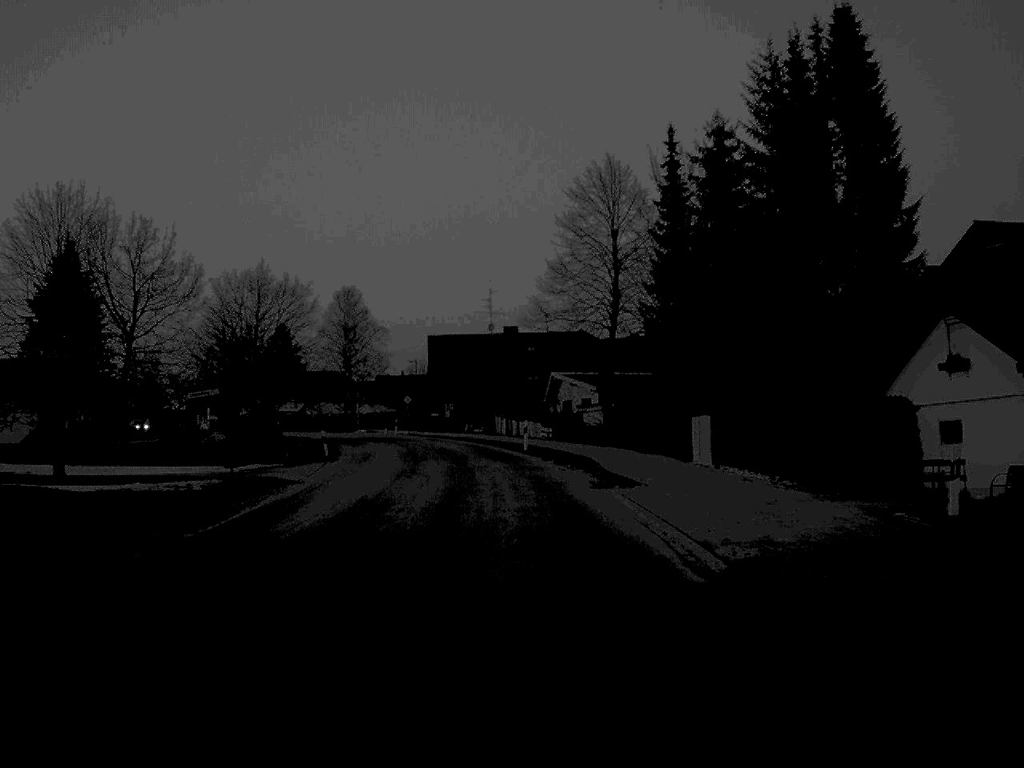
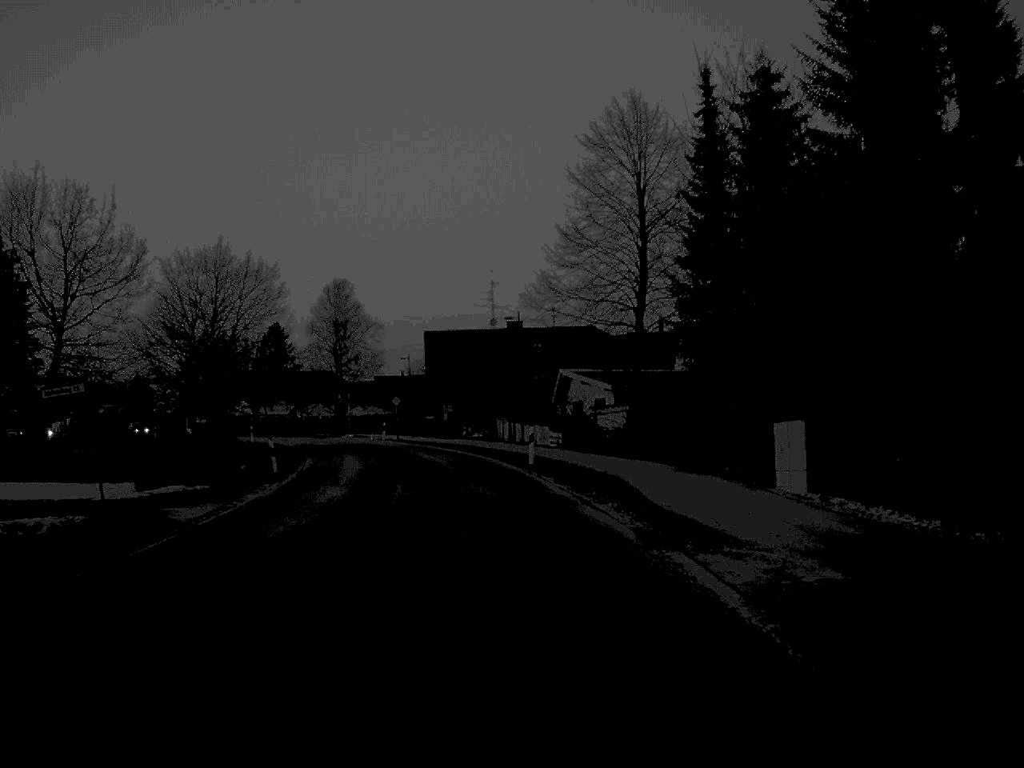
(0.0, +10.5) m; 0°
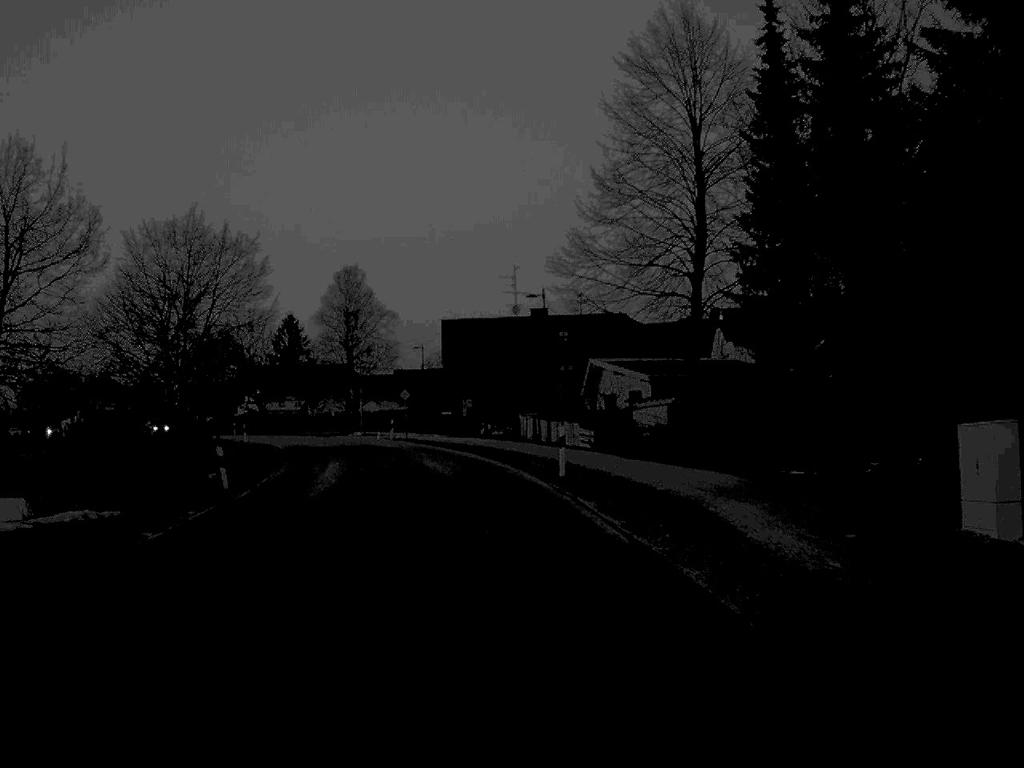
(-0.1, +8.8) m; -1°
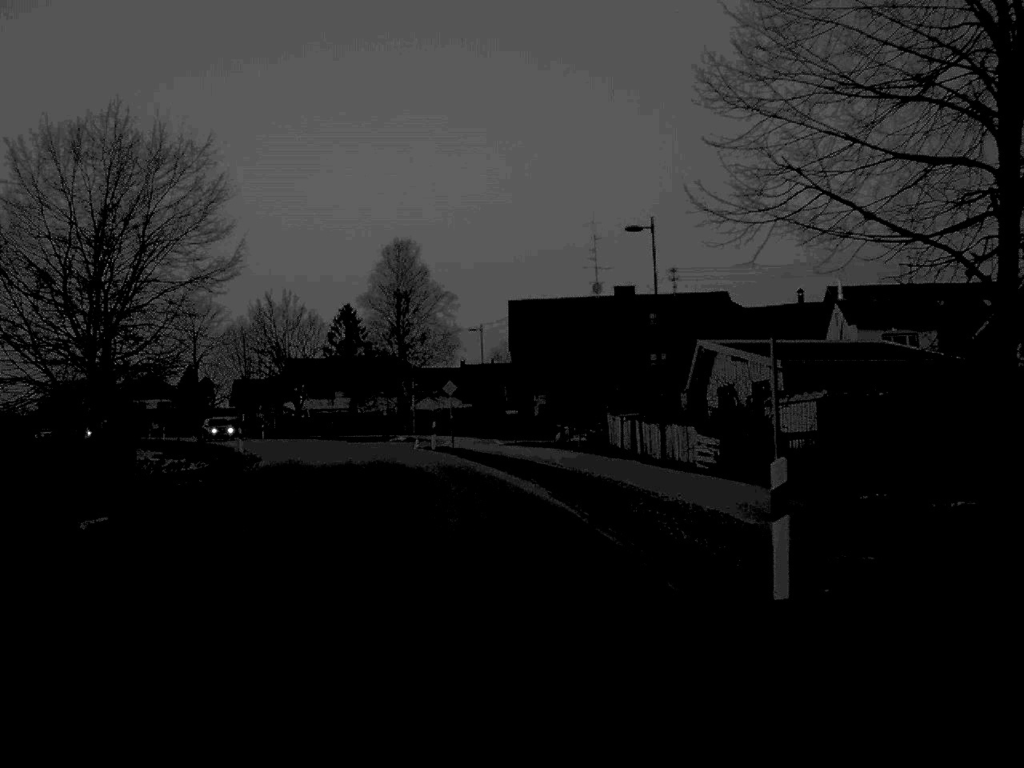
(-0.5, +17.9) m; -3°
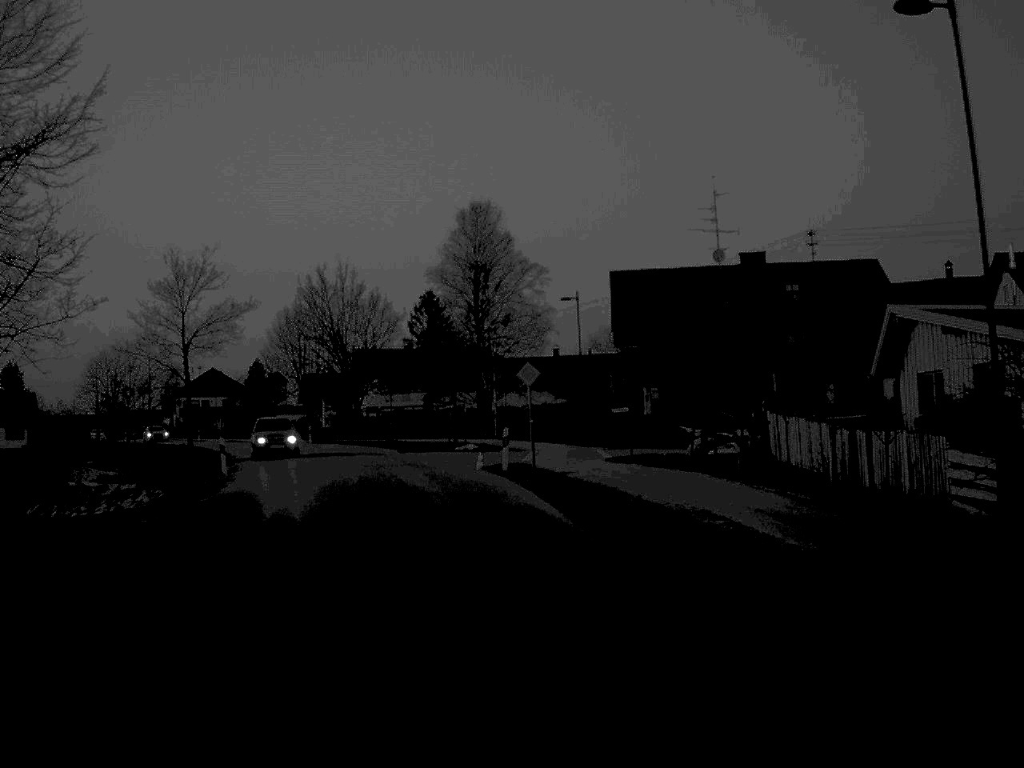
(-0.6, +17.6) m; -4°
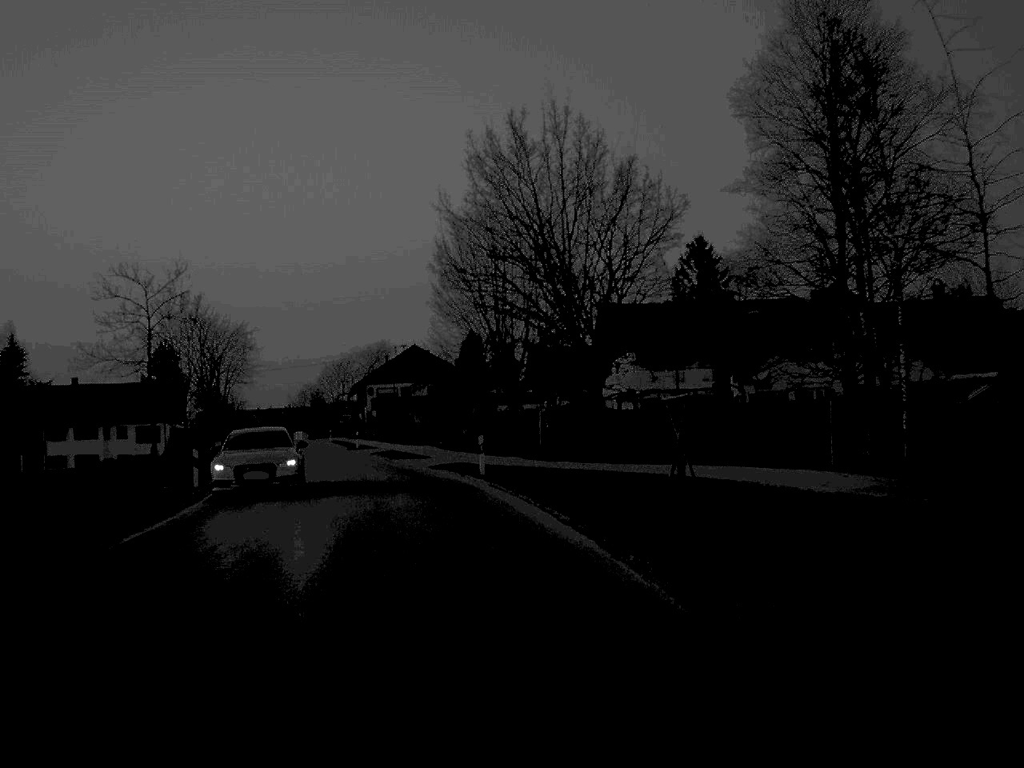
(-4.9, +43.6) m; -11°
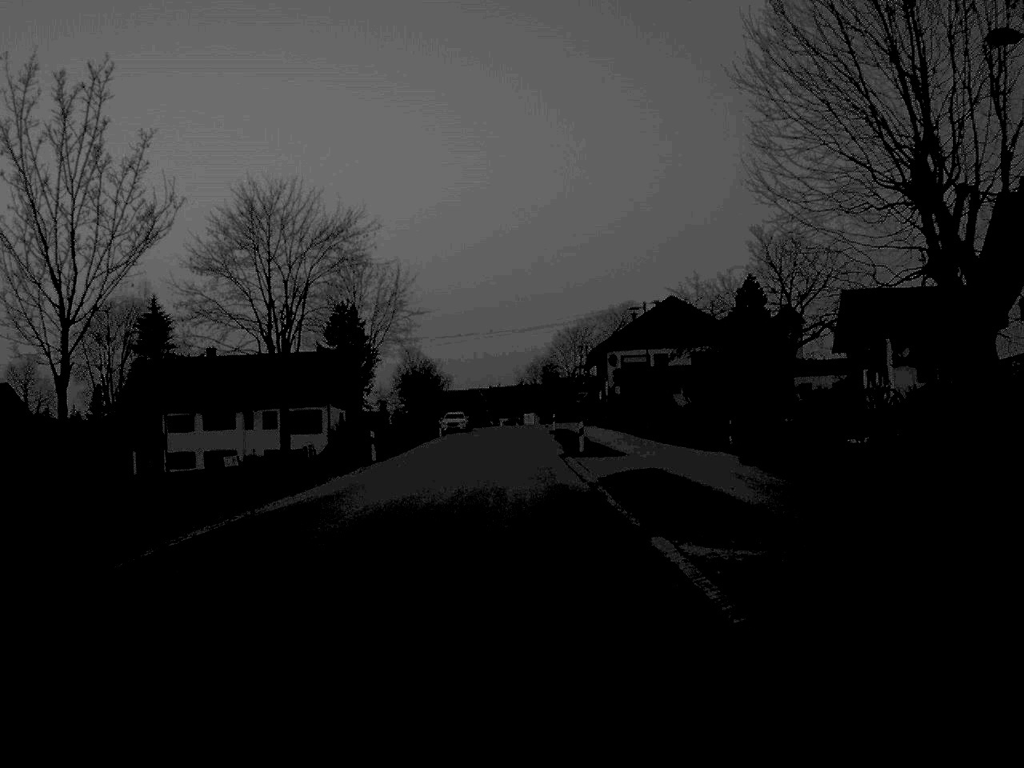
(-3.7, +36.2) m; -11°
